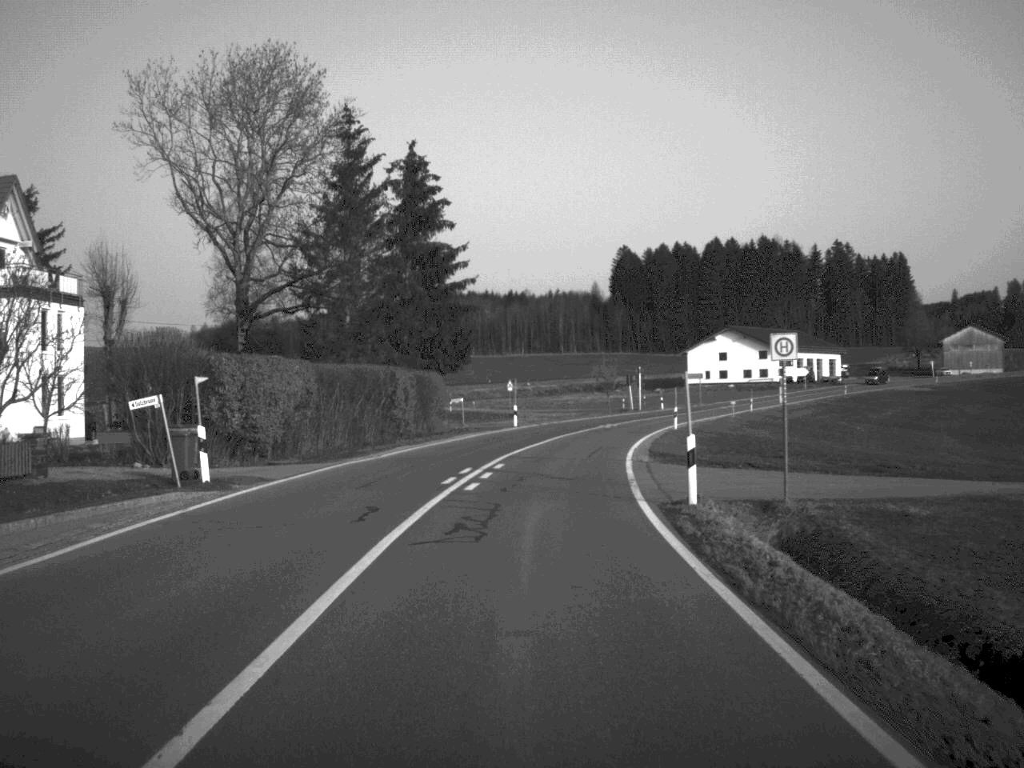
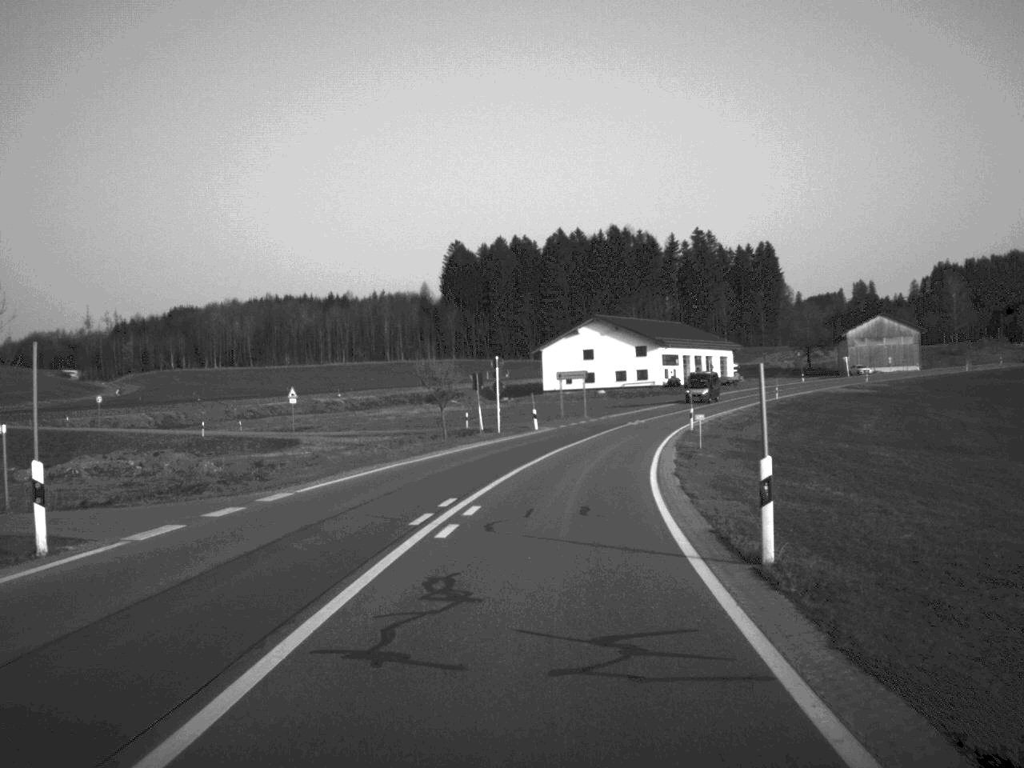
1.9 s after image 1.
(+2.9, +45.8) m; +8°
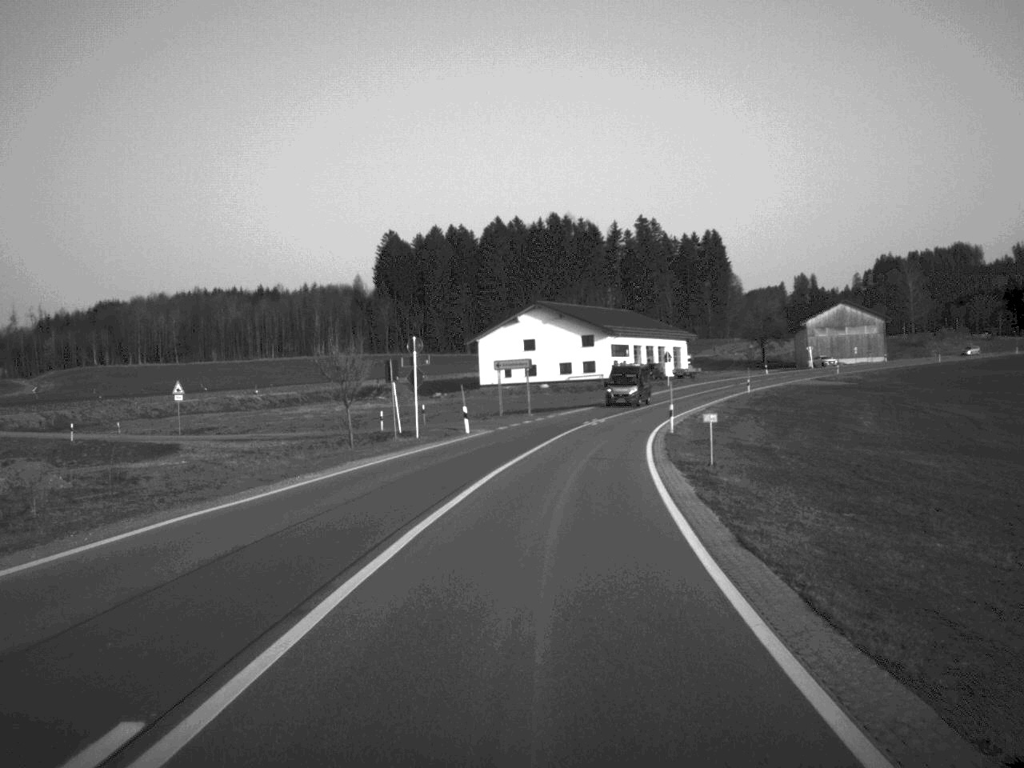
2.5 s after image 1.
(+0.4, +14.9) m; +3°
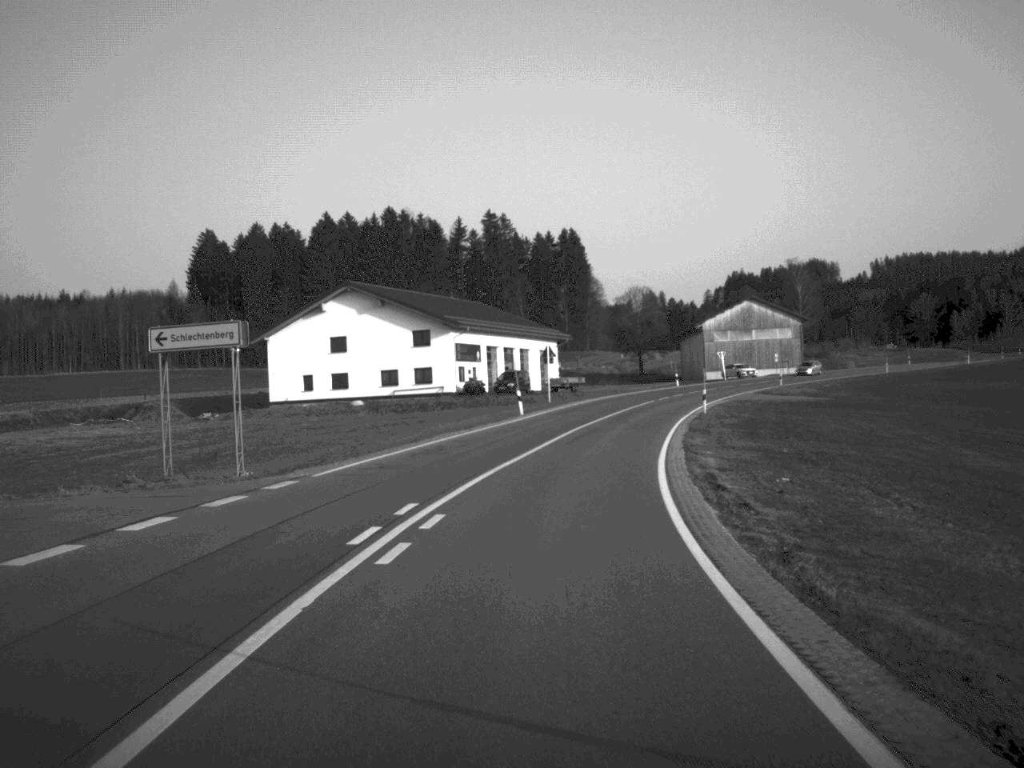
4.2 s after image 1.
(+2.6, +43.1) m; +7°
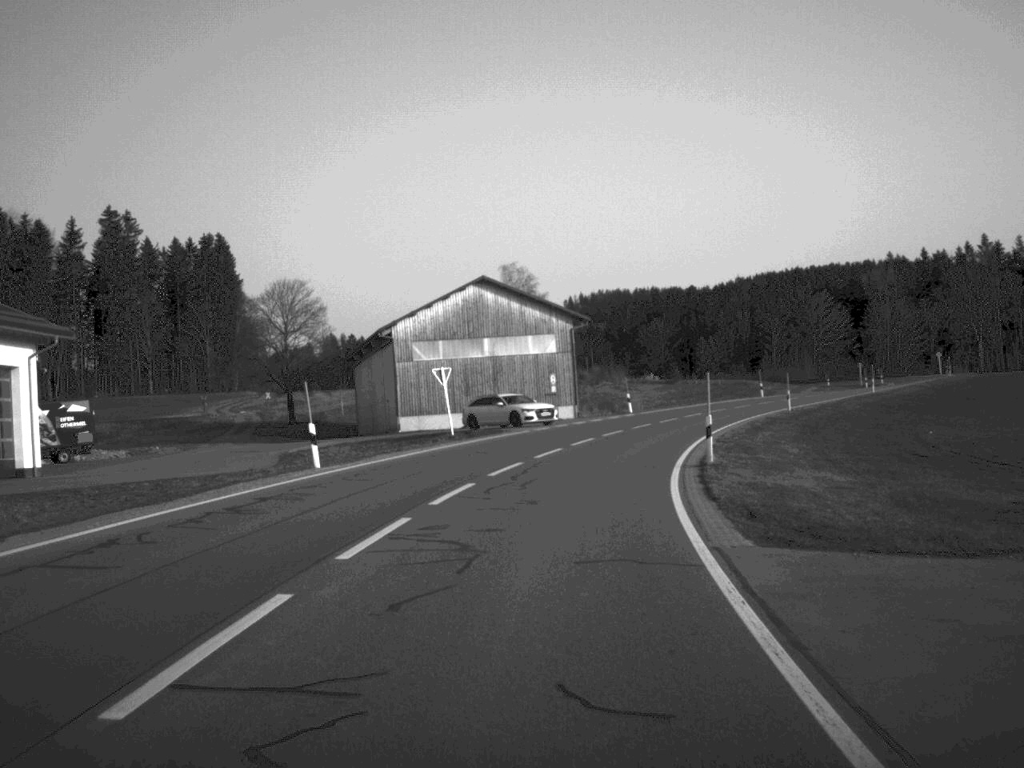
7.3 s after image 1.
(+9.5, +72.7) m; +14°
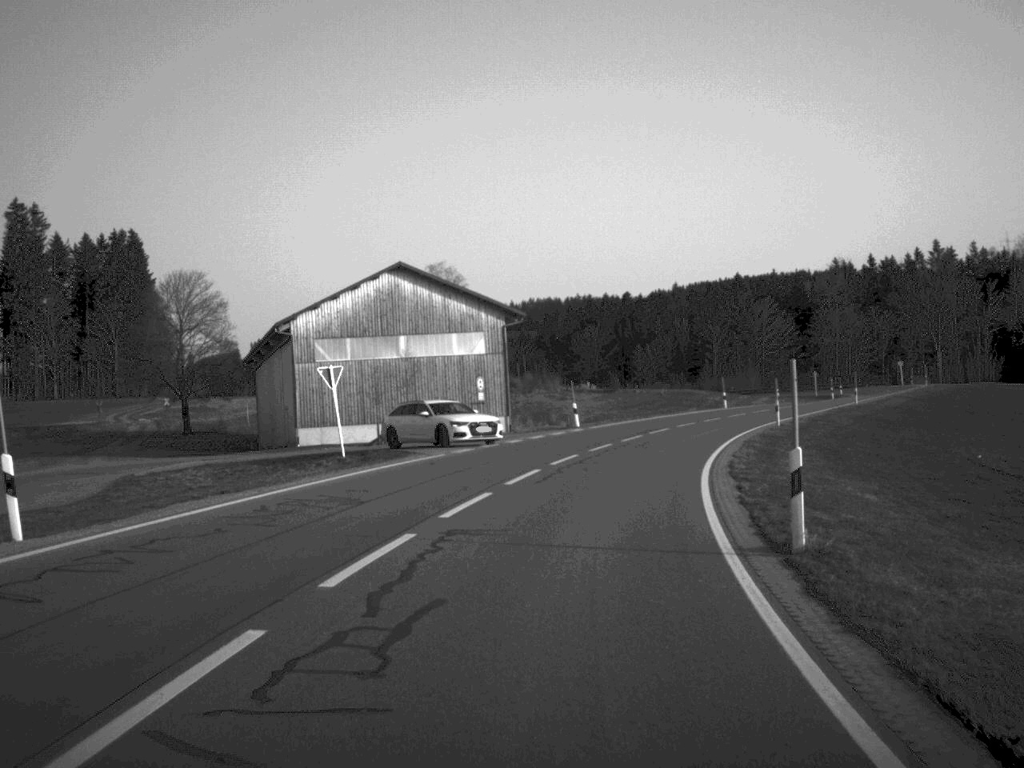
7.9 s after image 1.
(+0.4, +13.6) m; +3°
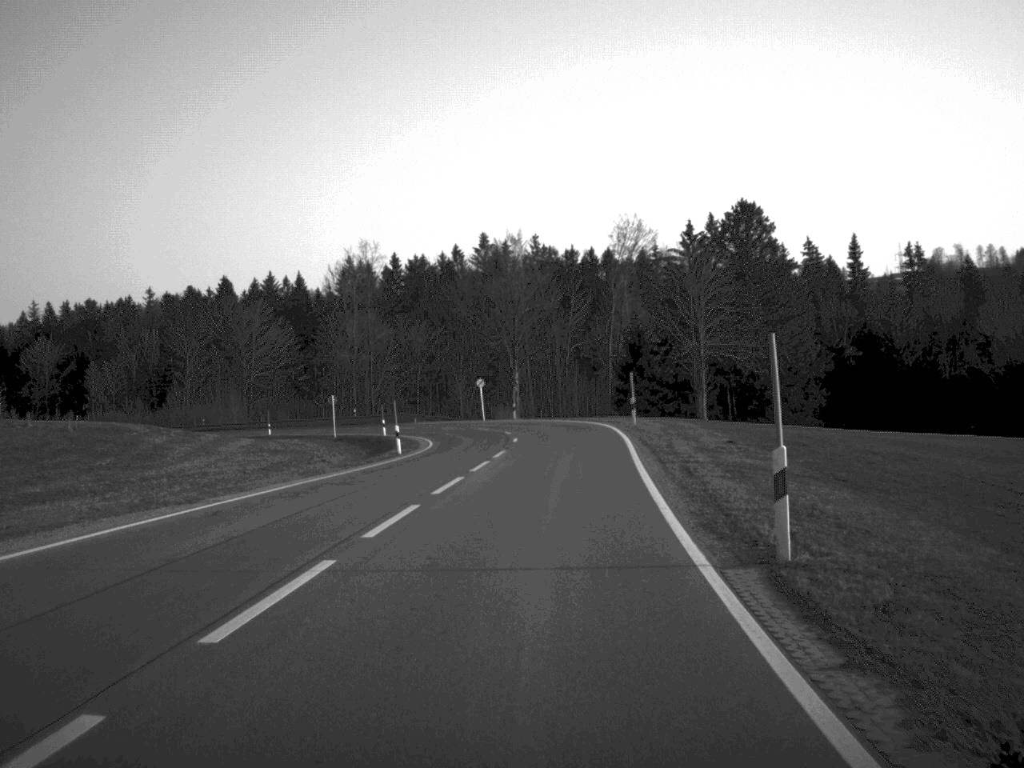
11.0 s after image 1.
(+13.4, +66.5) m; +22°
